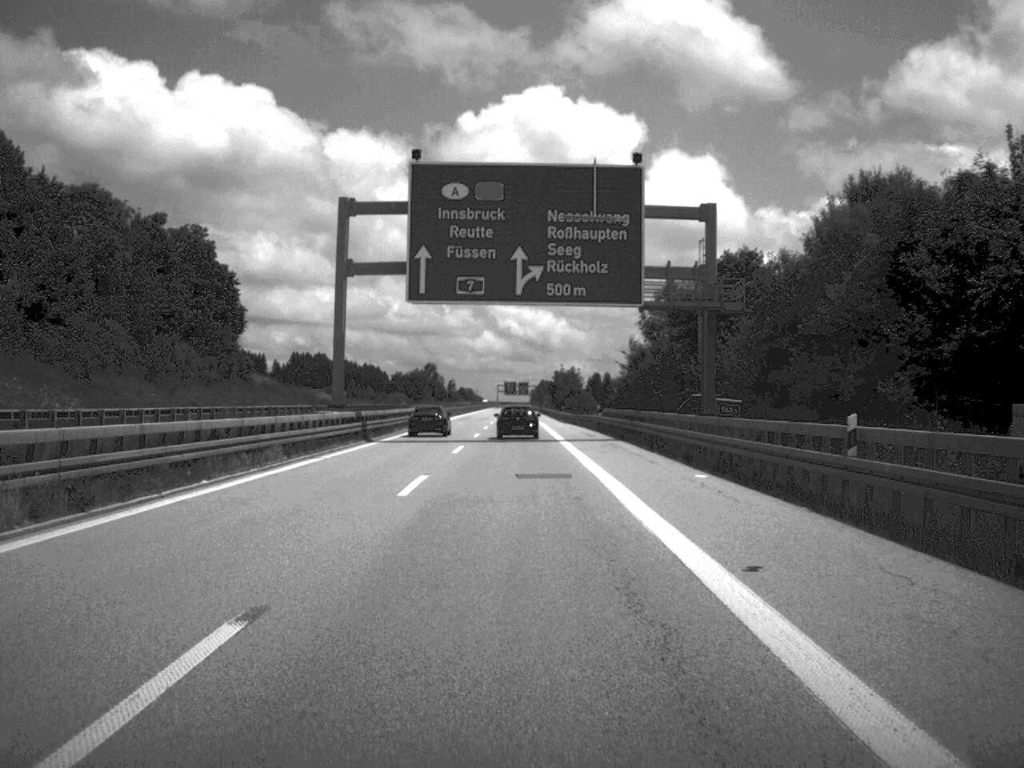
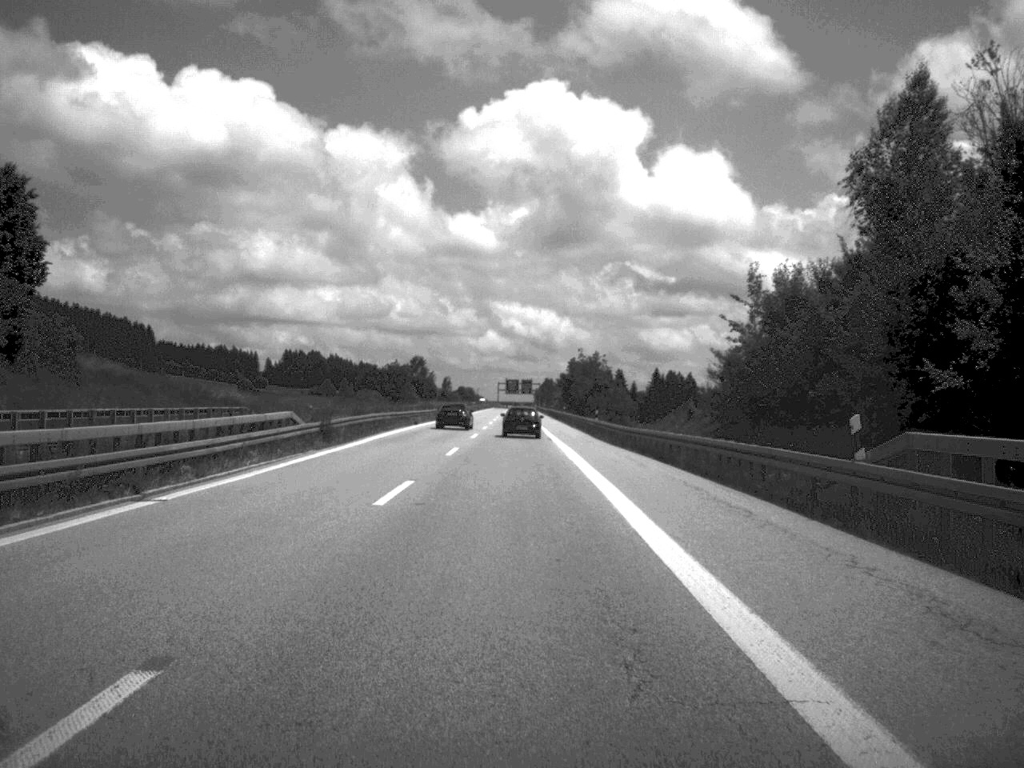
(-0.2, +55.1) m; 0°
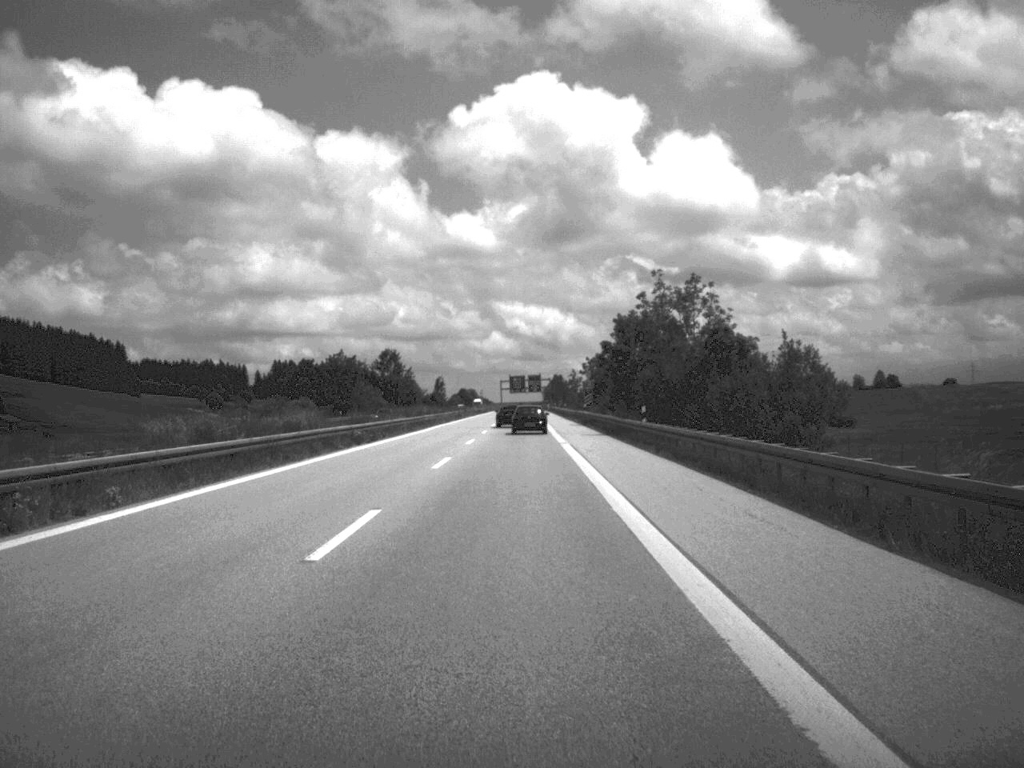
(-0.4, +77.5) m; -1°
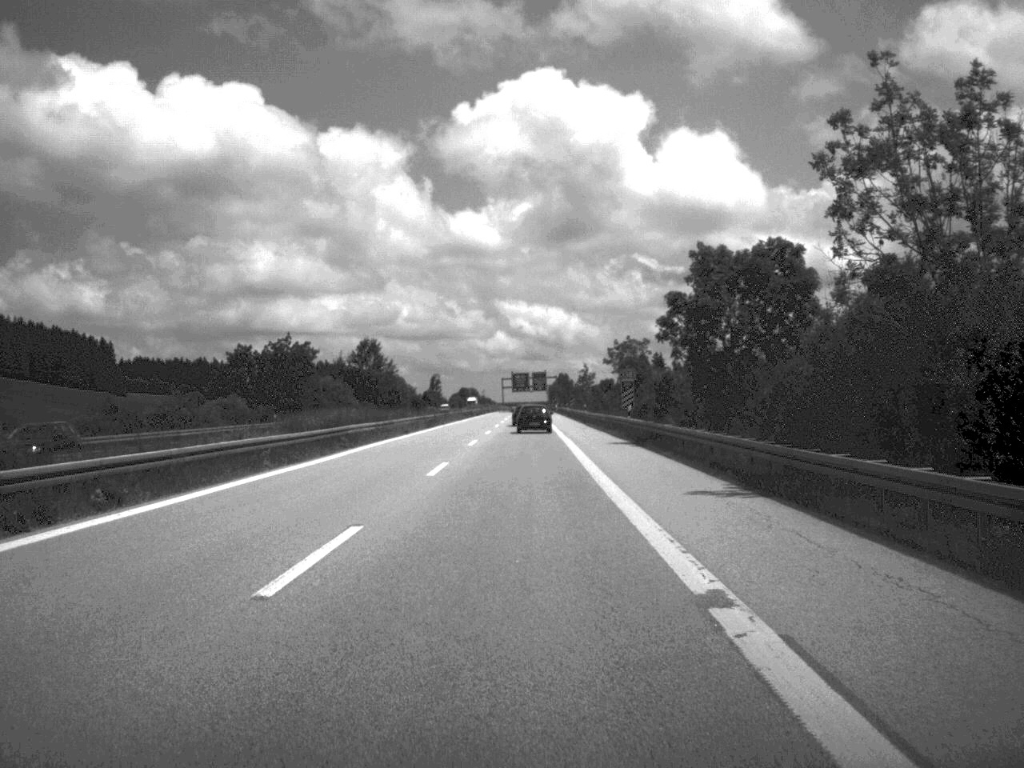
(-0.1, +37.9) m; 0°
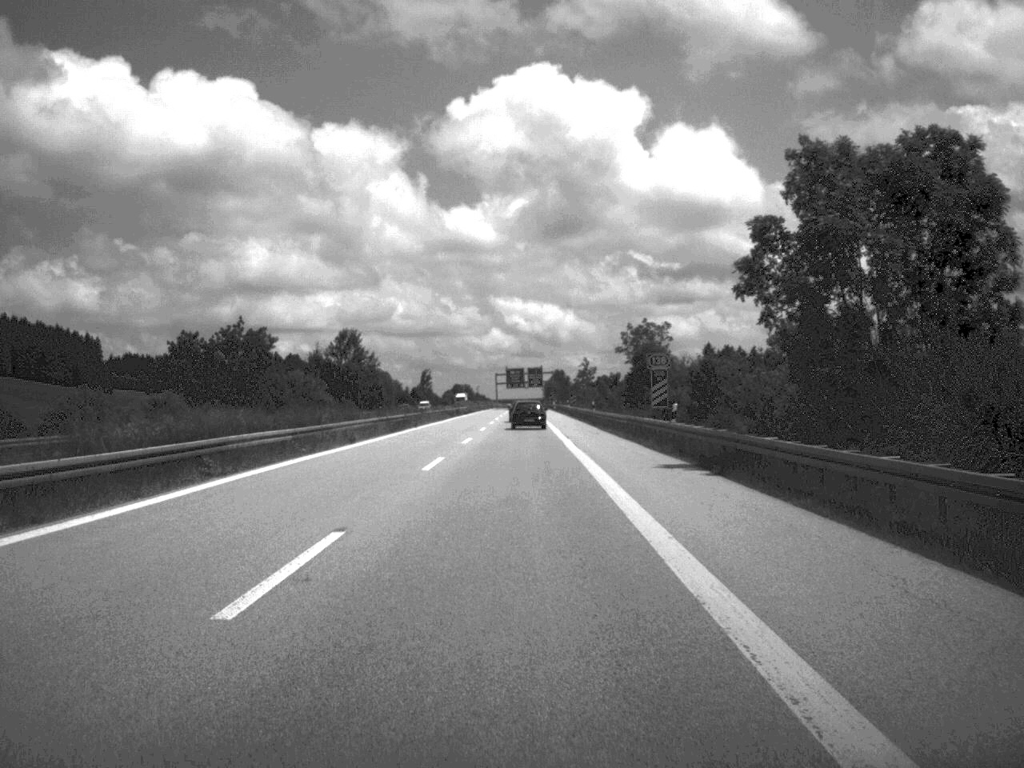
(0.0, +18.6) m; 0°
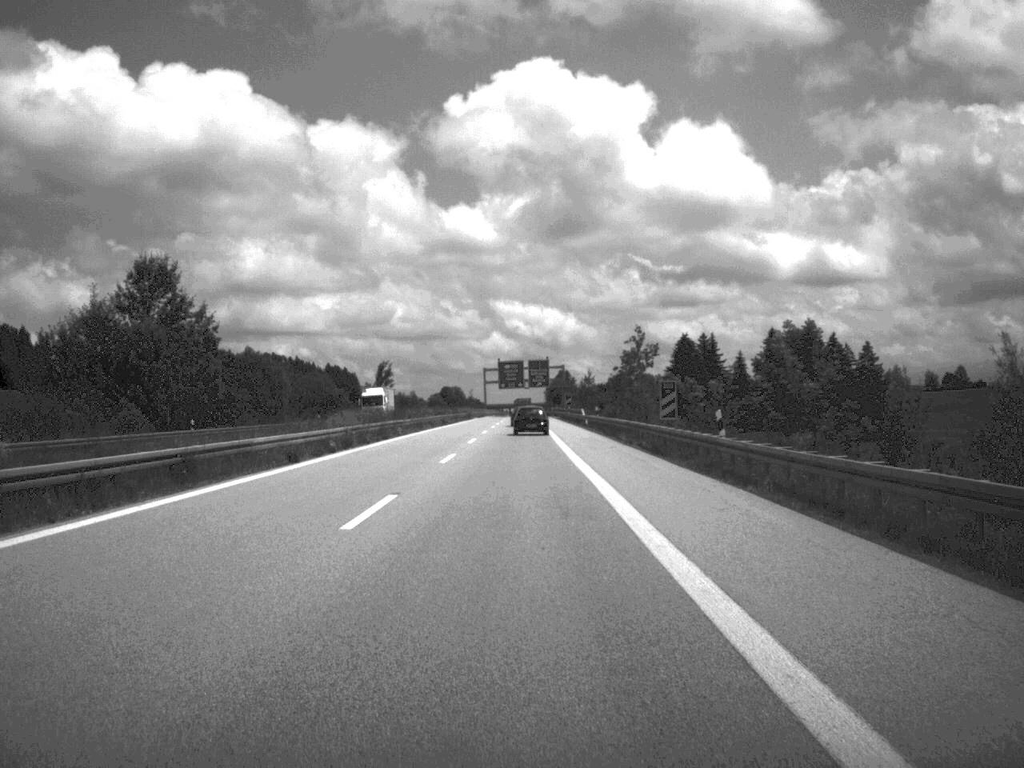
(-0.4, +99.8) m; 0°
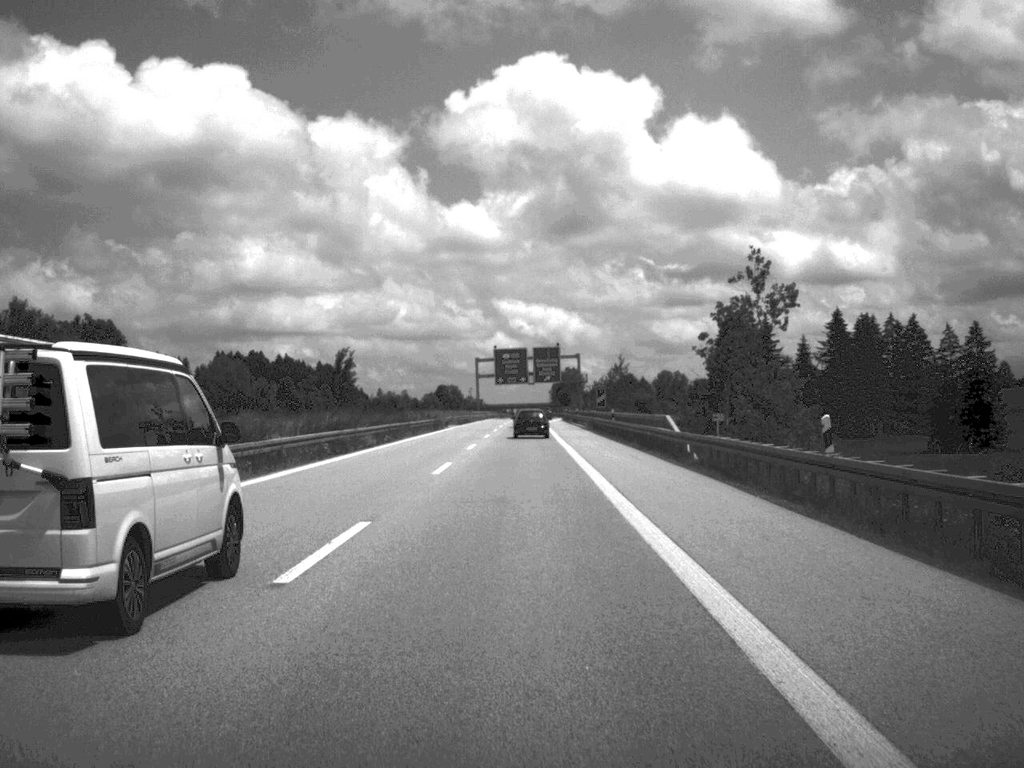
(-0.2, +57.6) m; 0°
